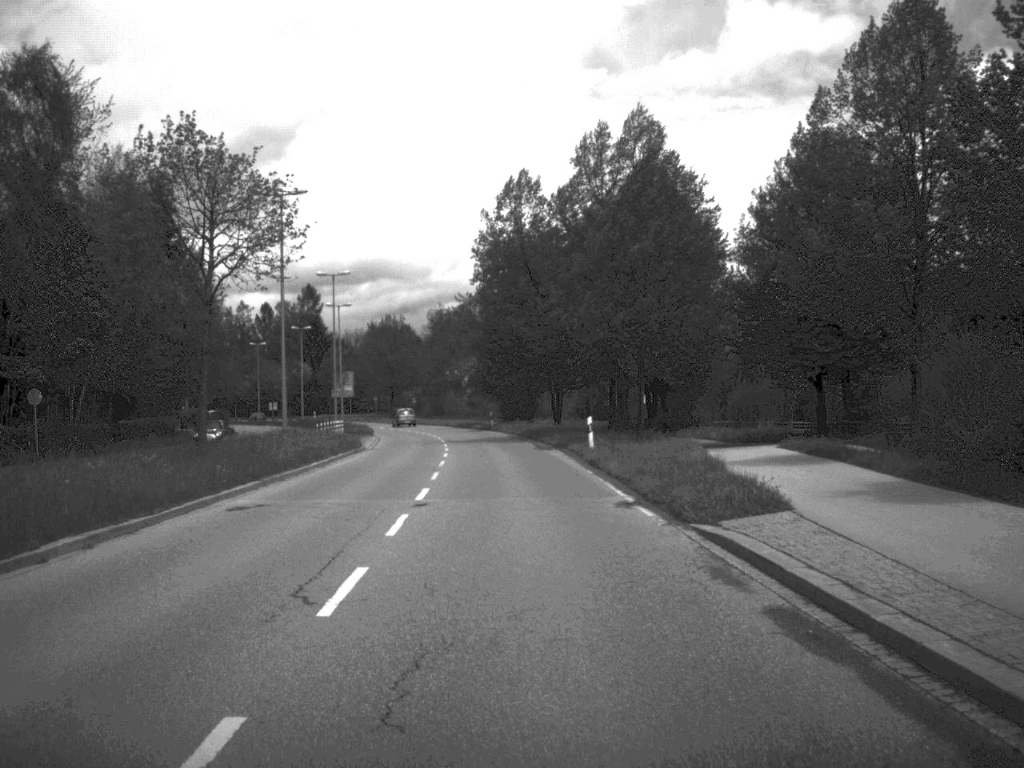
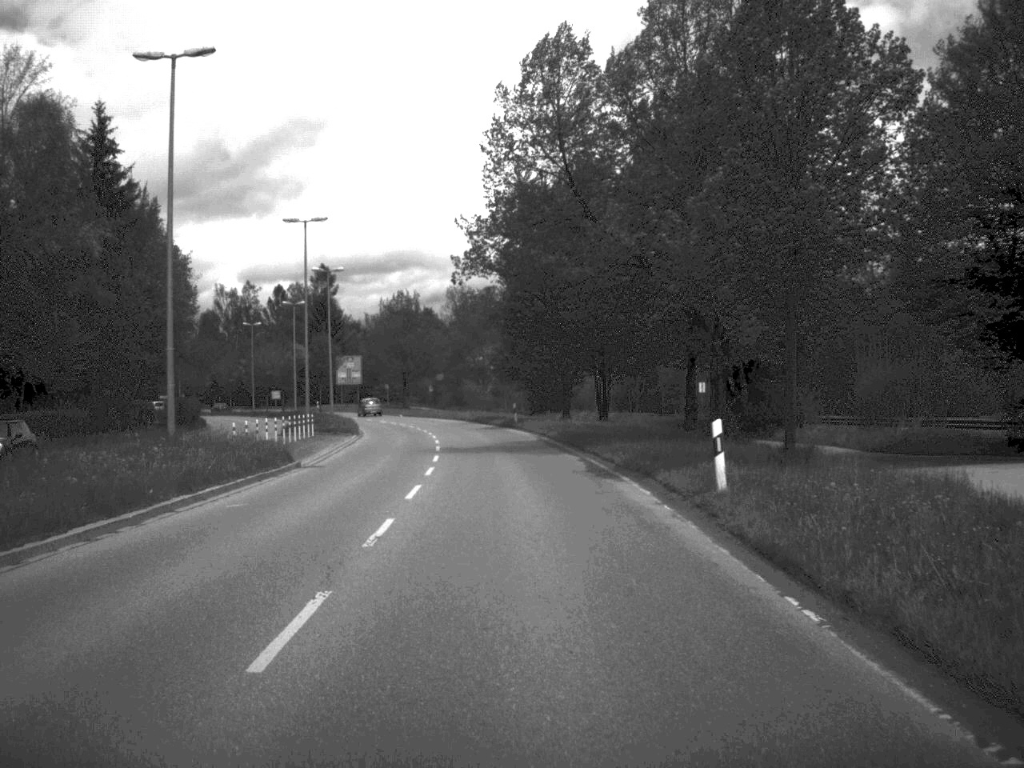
(-0.3, +20.0) m; -1°
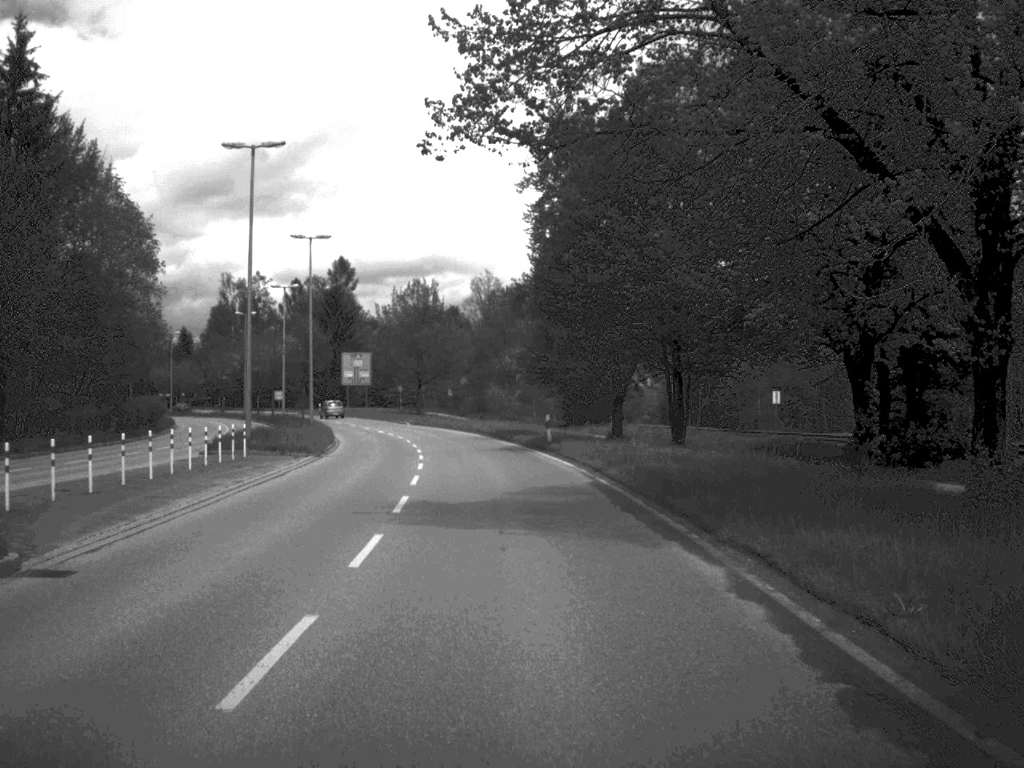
(-0.2, +18.6) m; -1°
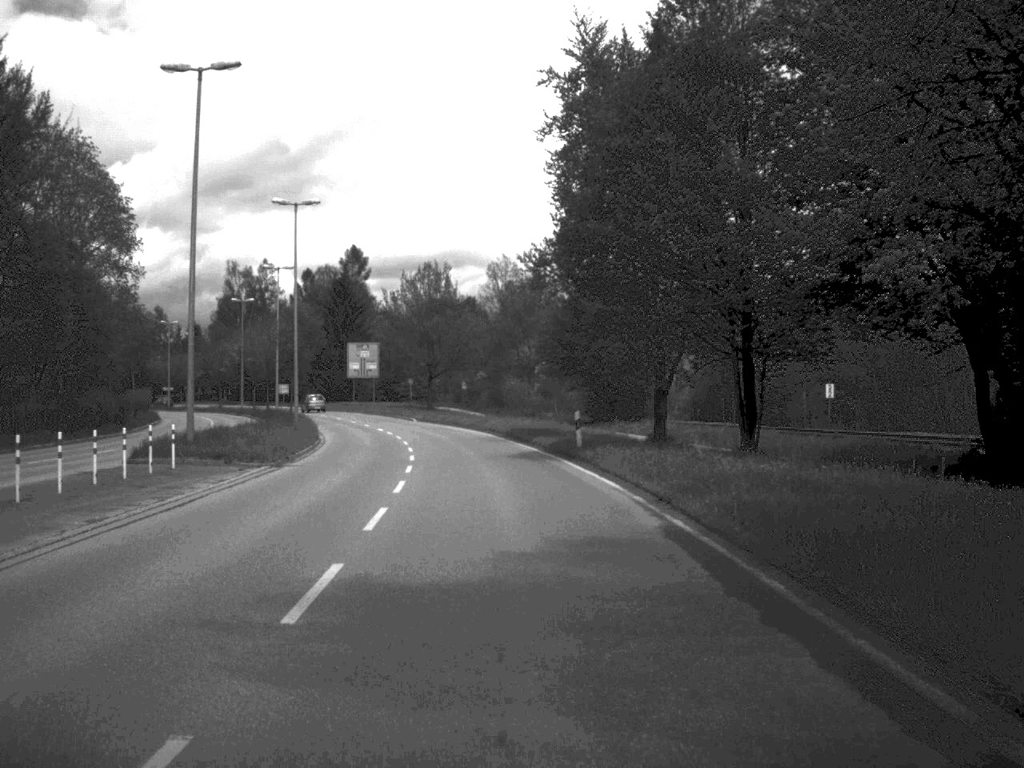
(-0.1, +9.5) m; -1°
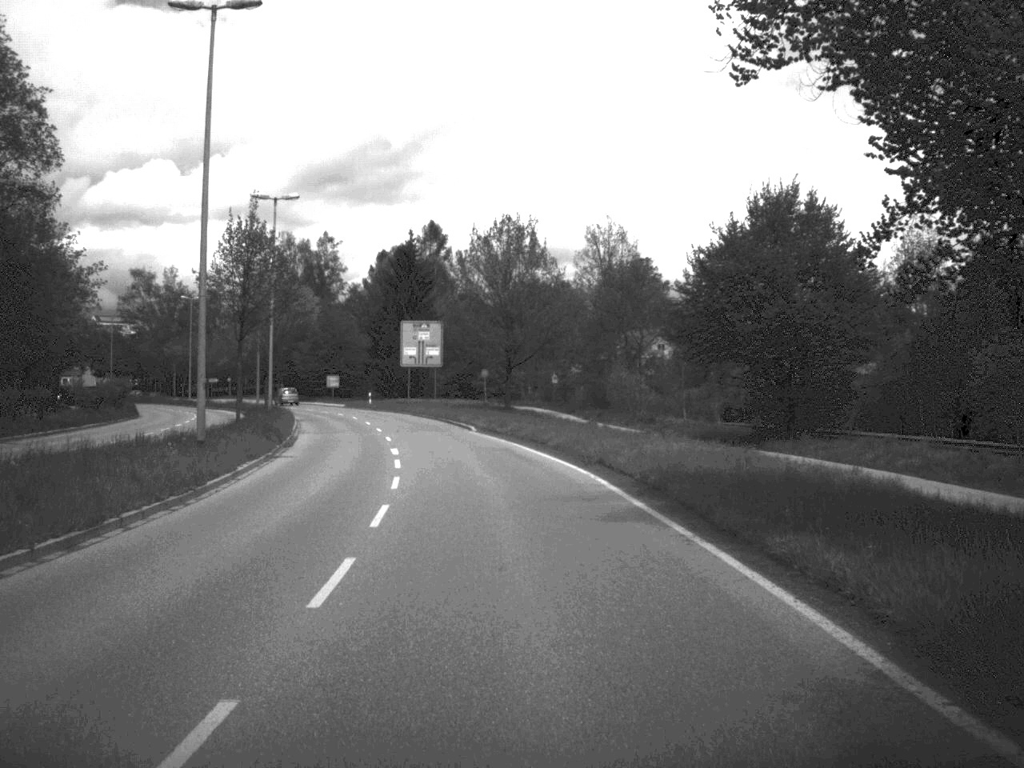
(-1.0, +28.9) m; -4°
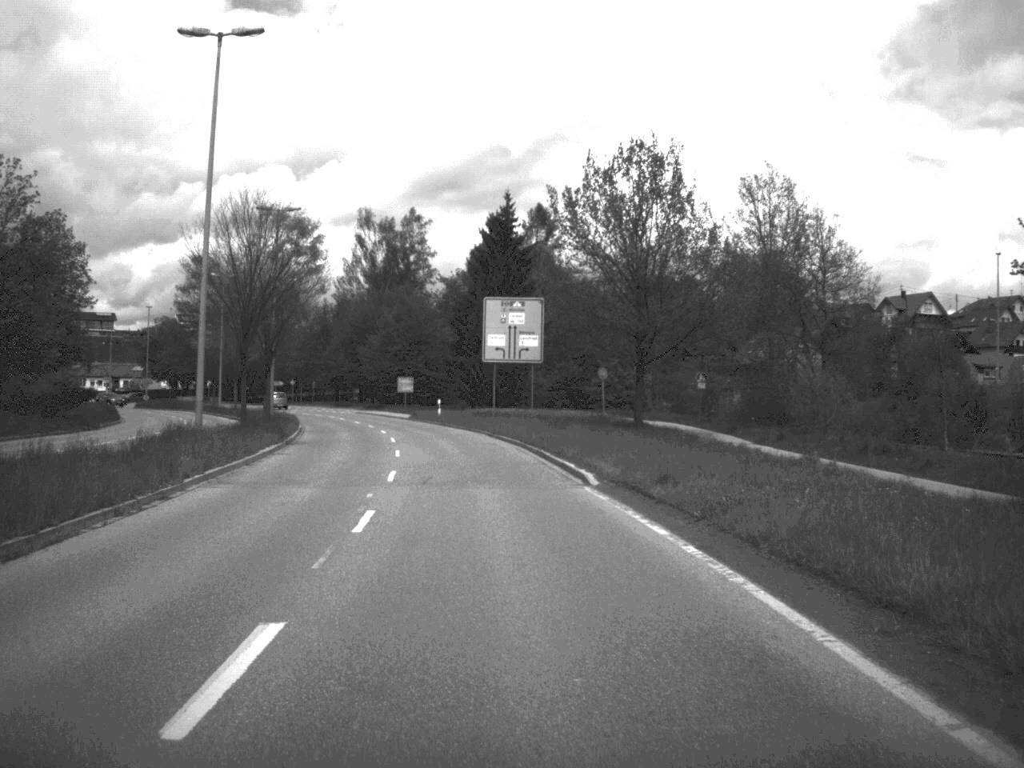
(-1.1, +27.5) m; -5°
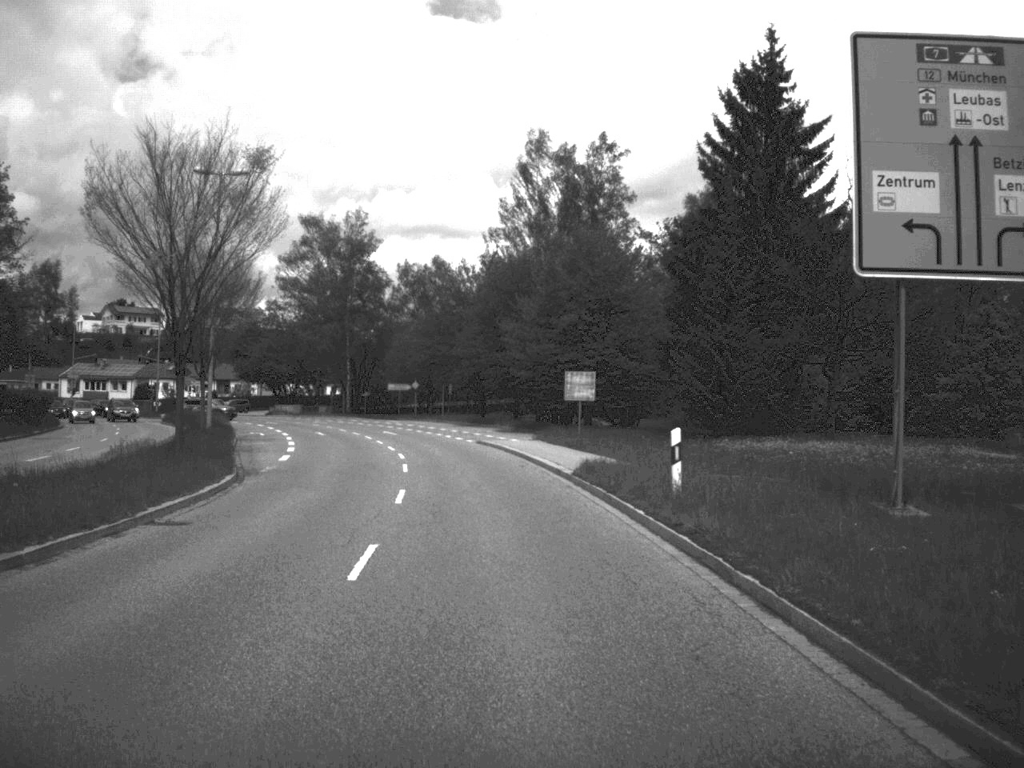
(-3.6, +47.7) m; -9°
